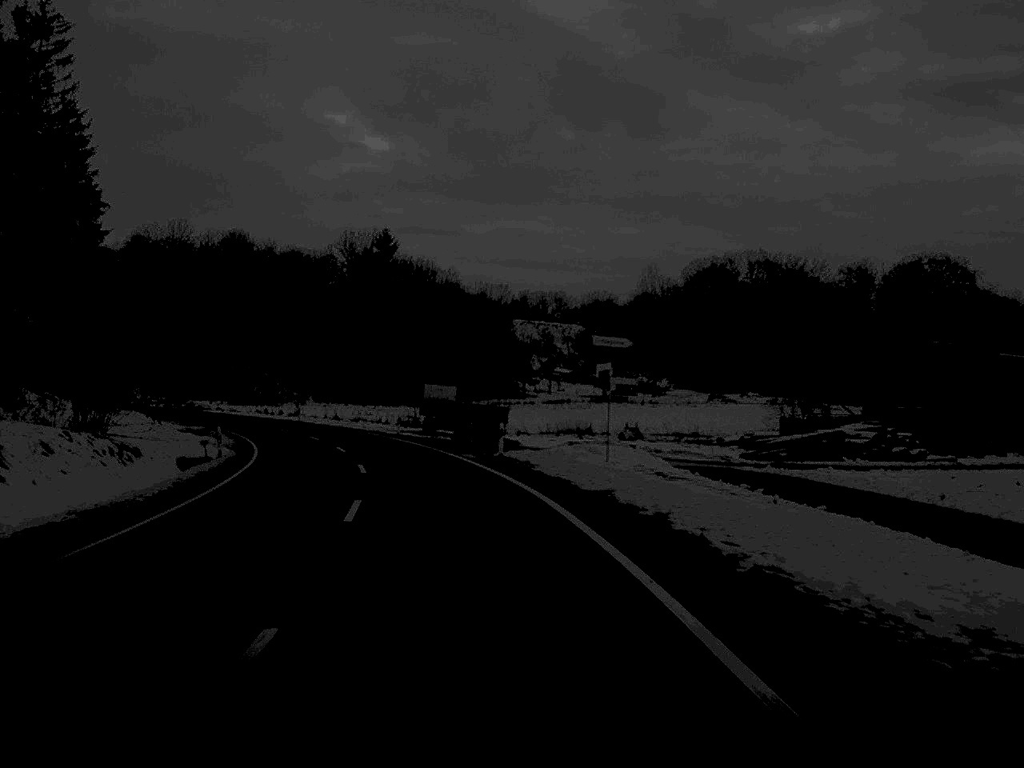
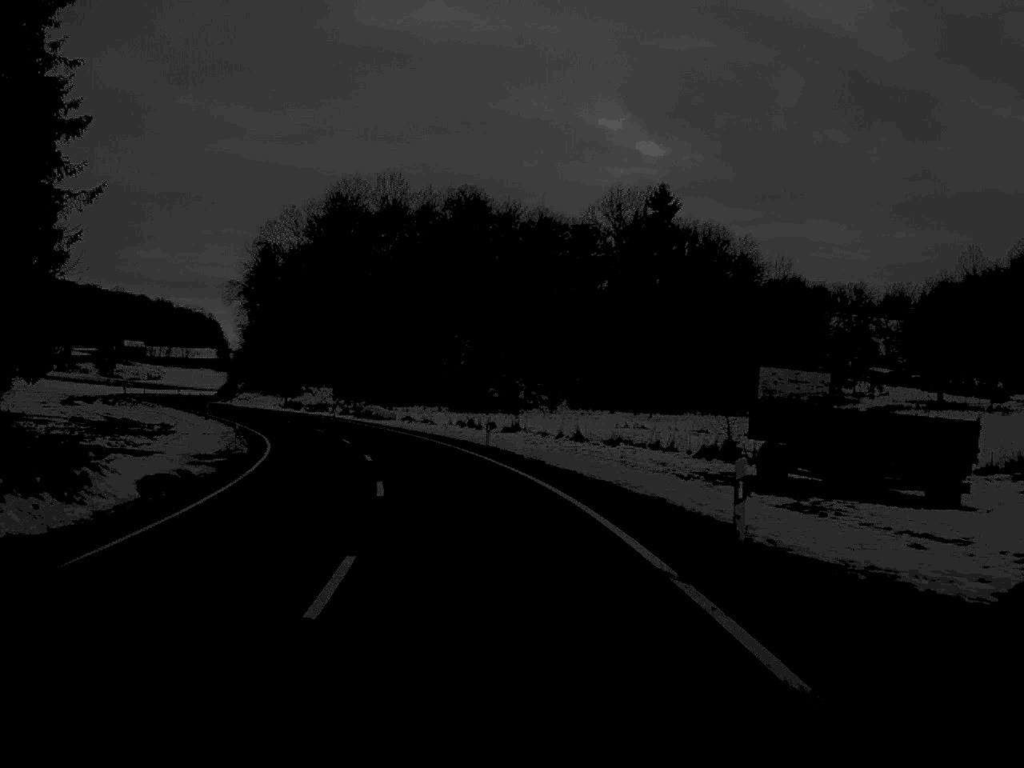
(-4.9, +43.5) m; -12°
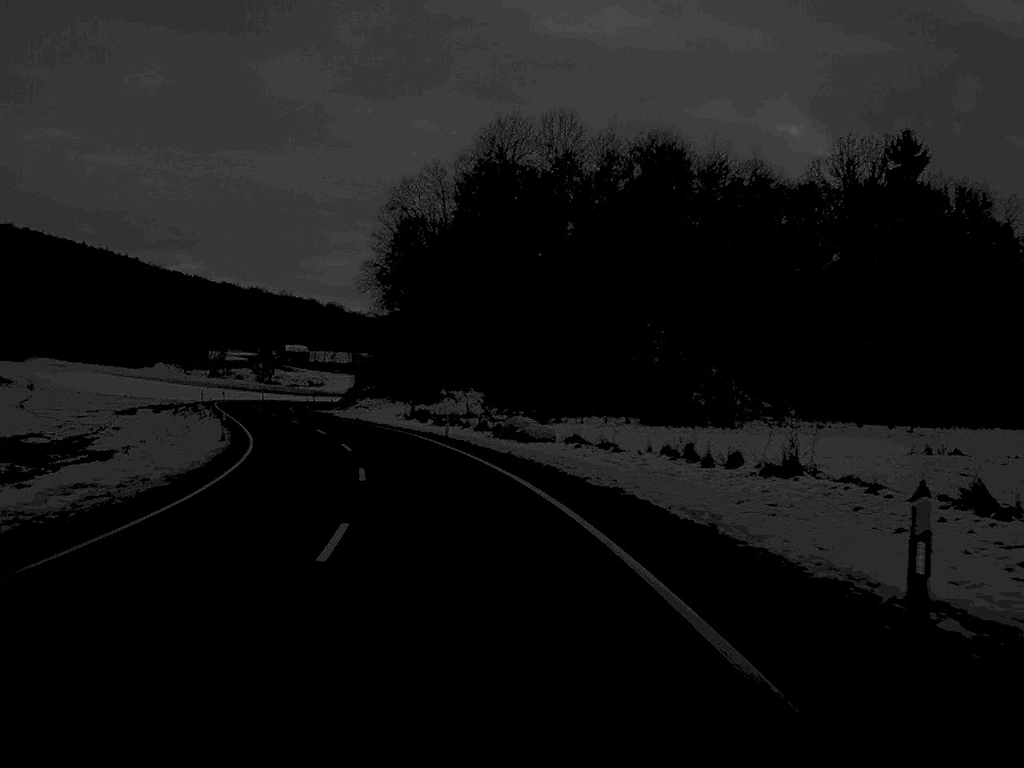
(-2.3, +32.7) m; -8°
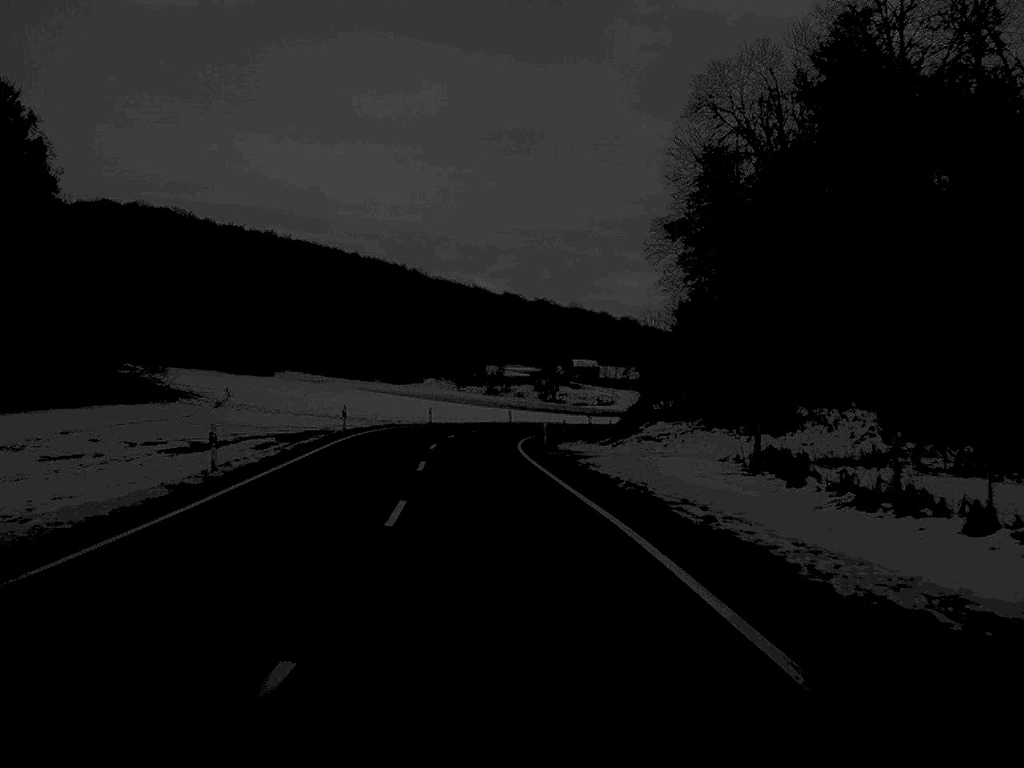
(-5.2, +44.4) m; -13°
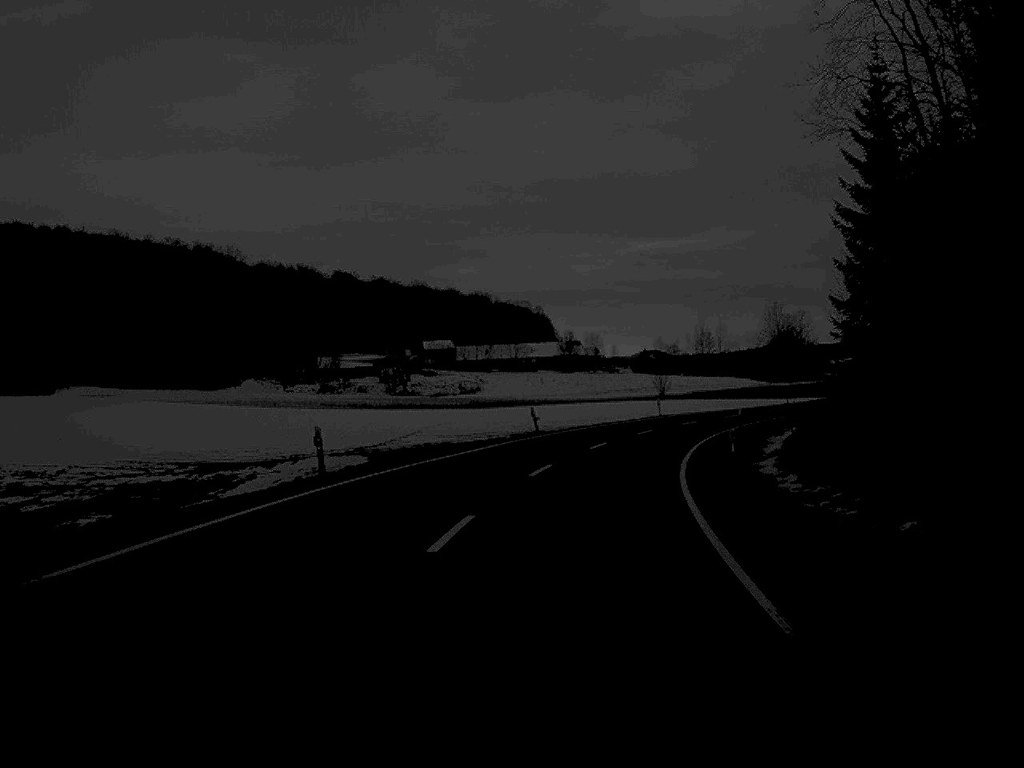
(+0.3, +74.4) m; +8°
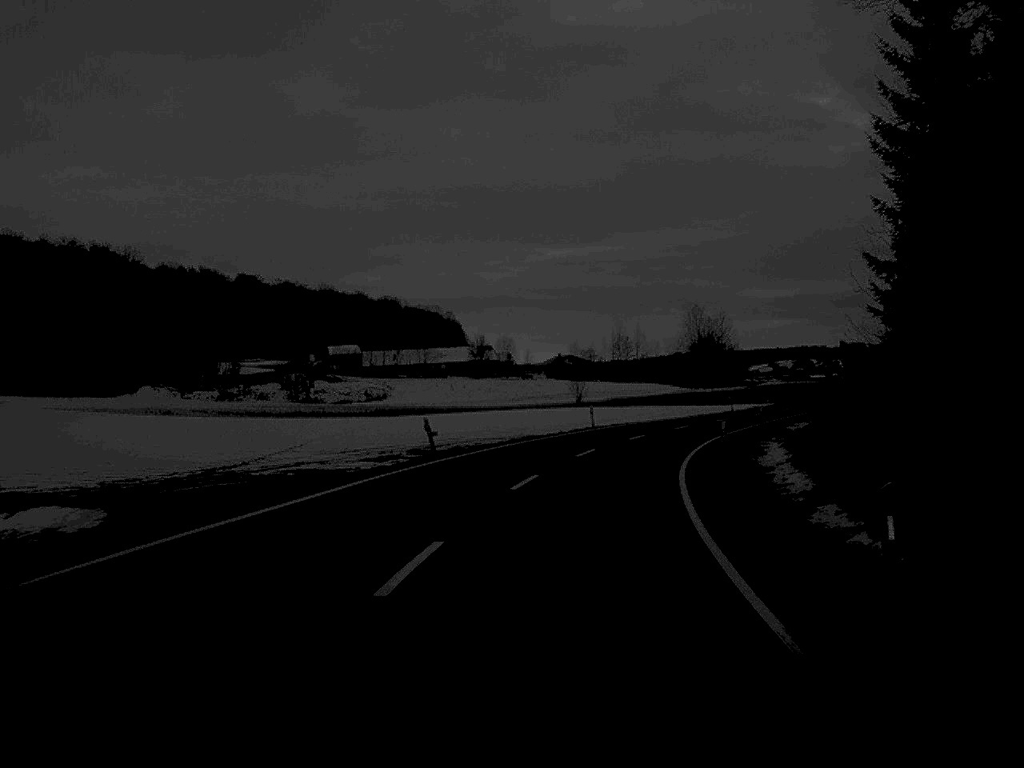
(+0.5, +14.7) m; +4°
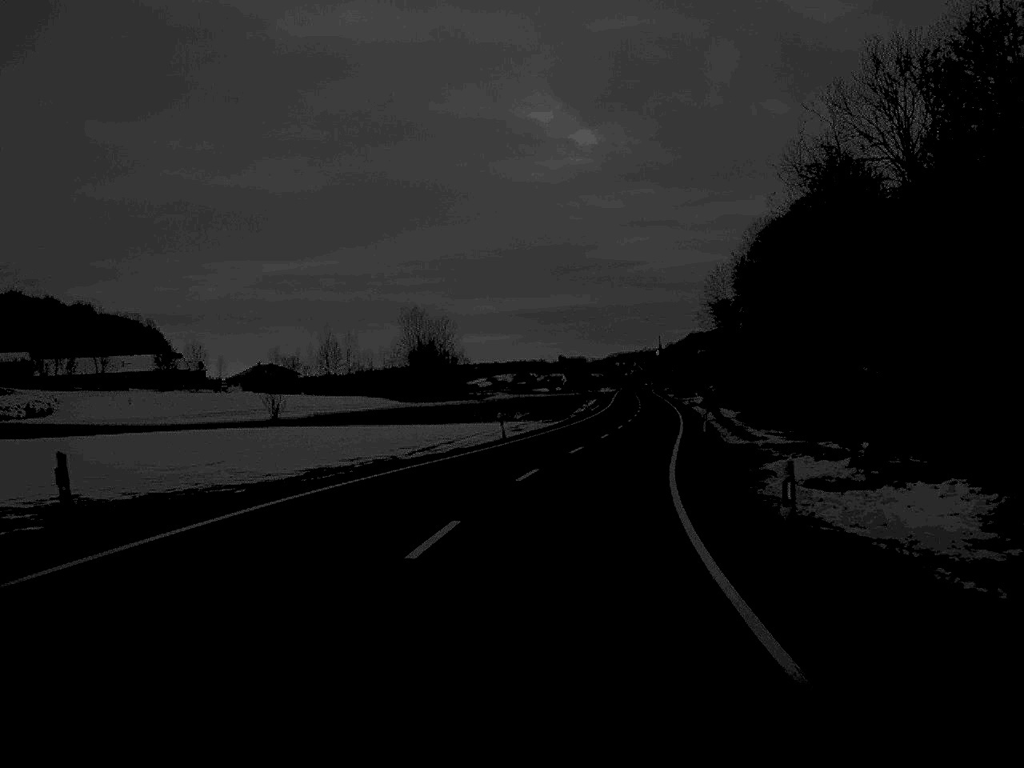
(+5.0, +44.8) m; +13°
